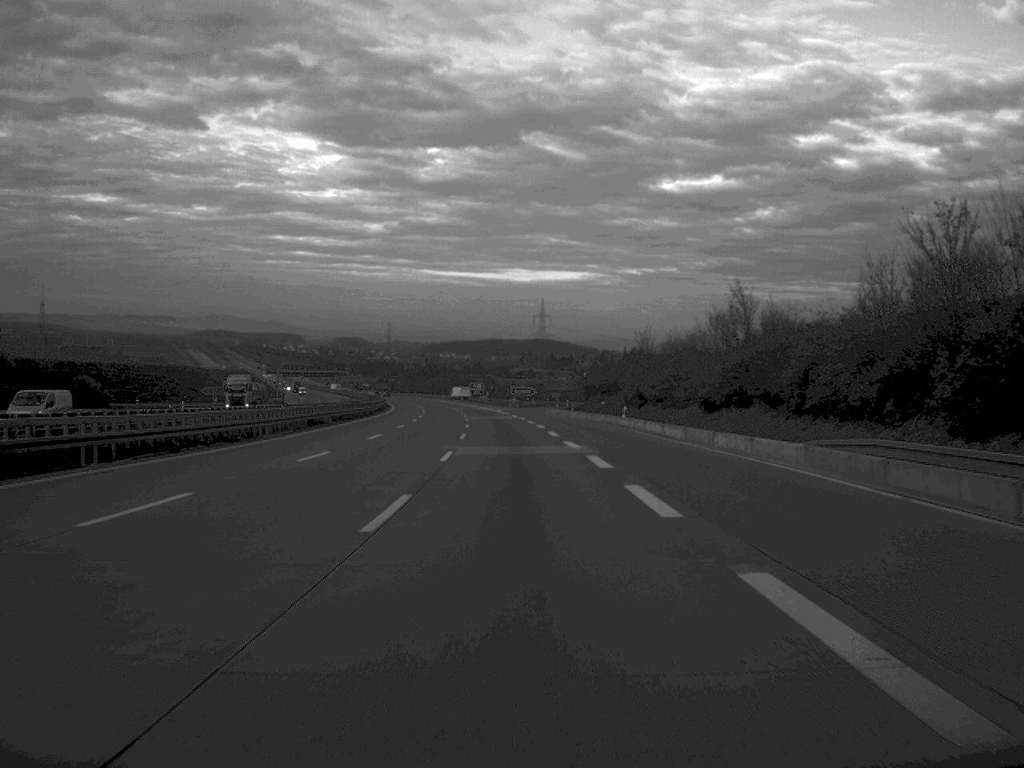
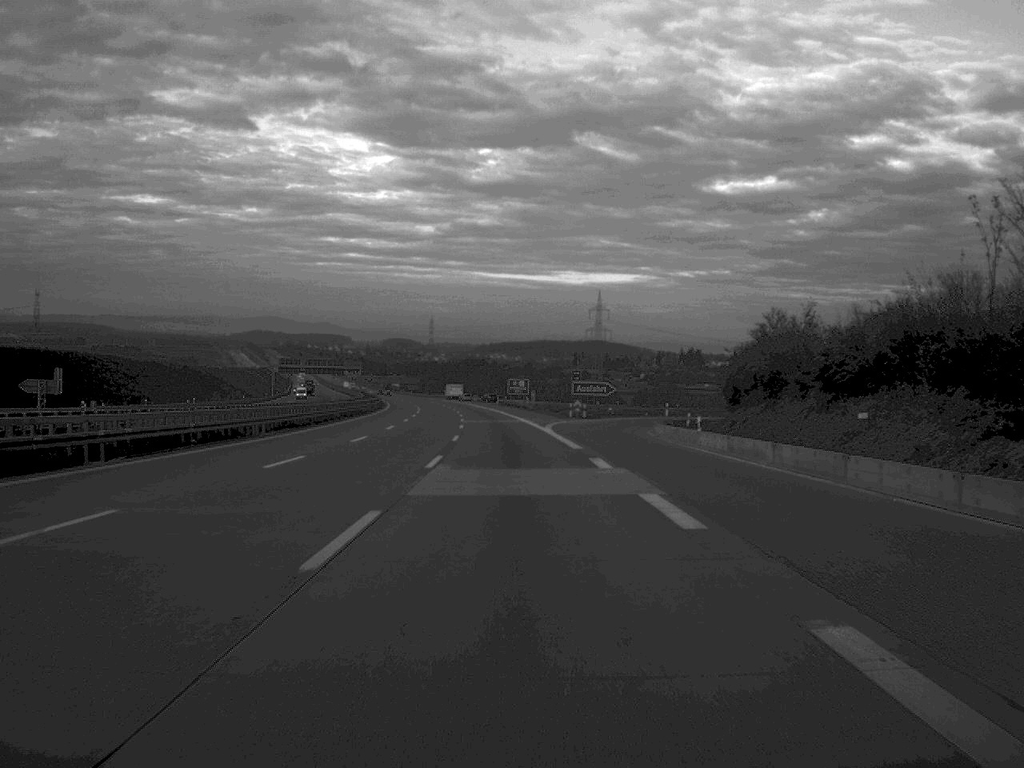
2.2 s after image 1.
(-1.5, +74.6) m; -2°
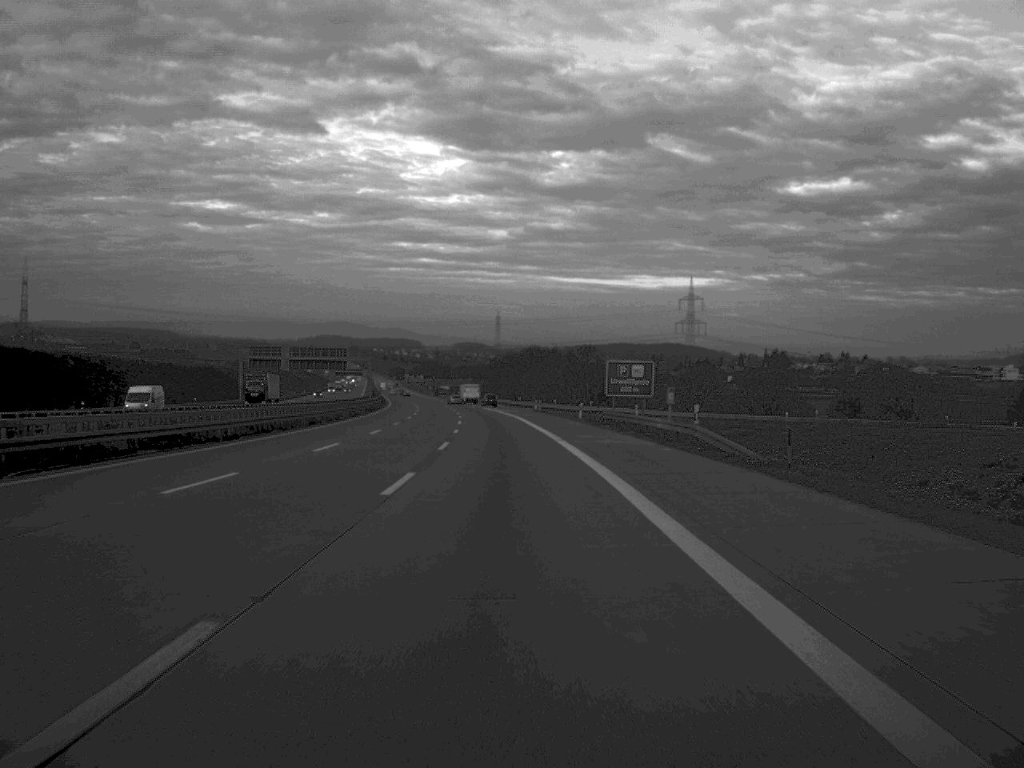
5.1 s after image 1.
(-2.7, +97.6) m; -3°
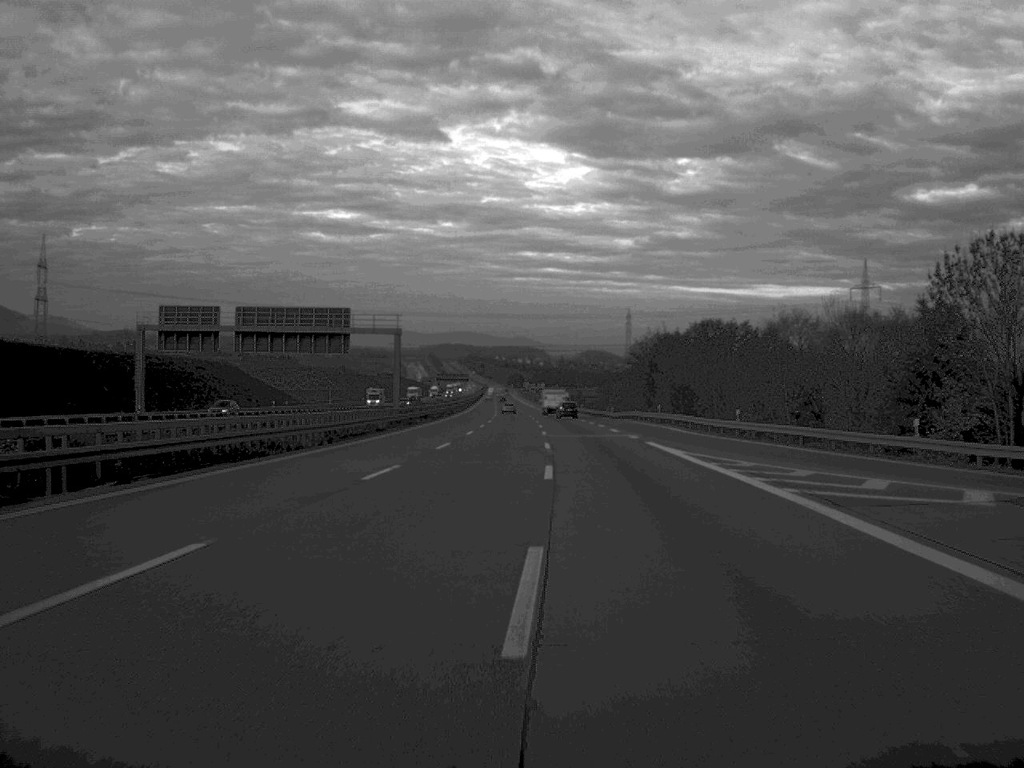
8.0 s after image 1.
(-5.0, +101.7) m; -6°
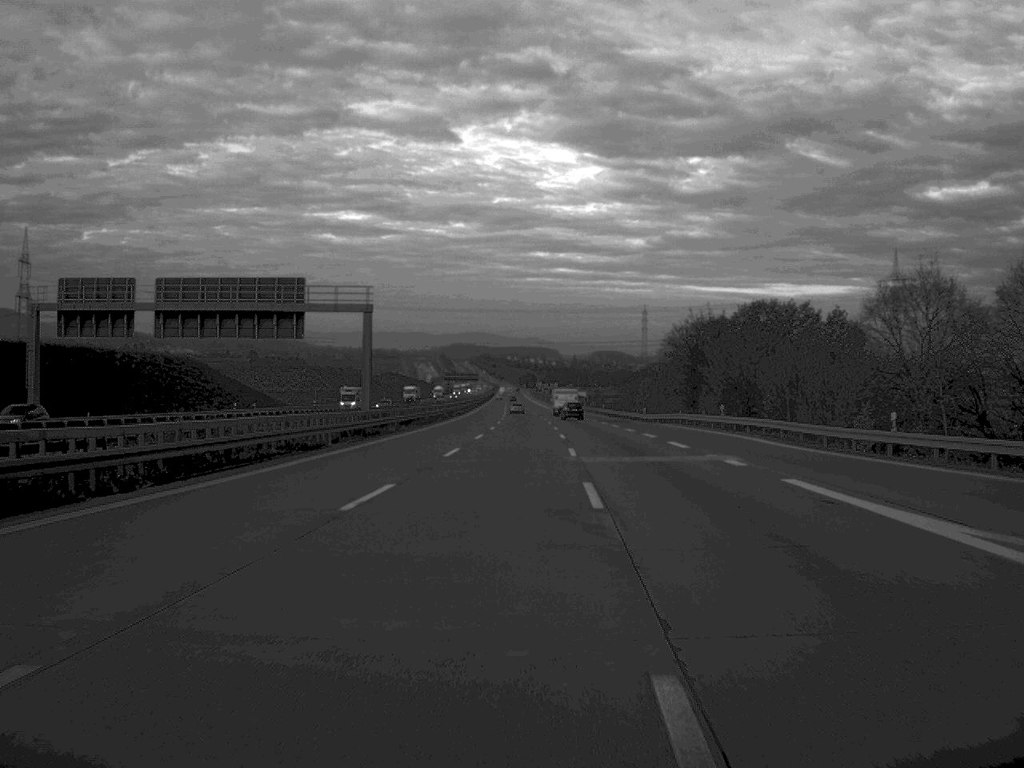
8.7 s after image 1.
(-0.1, +25.1) m; -1°
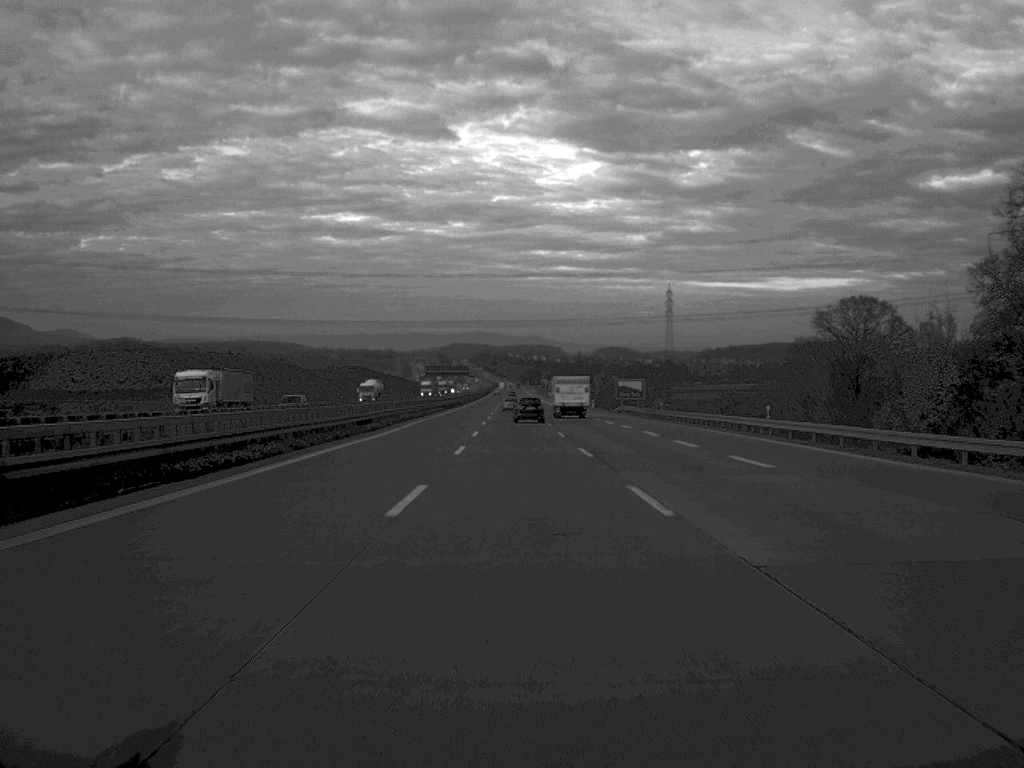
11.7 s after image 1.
(-0.3, +108.9) m; 0°
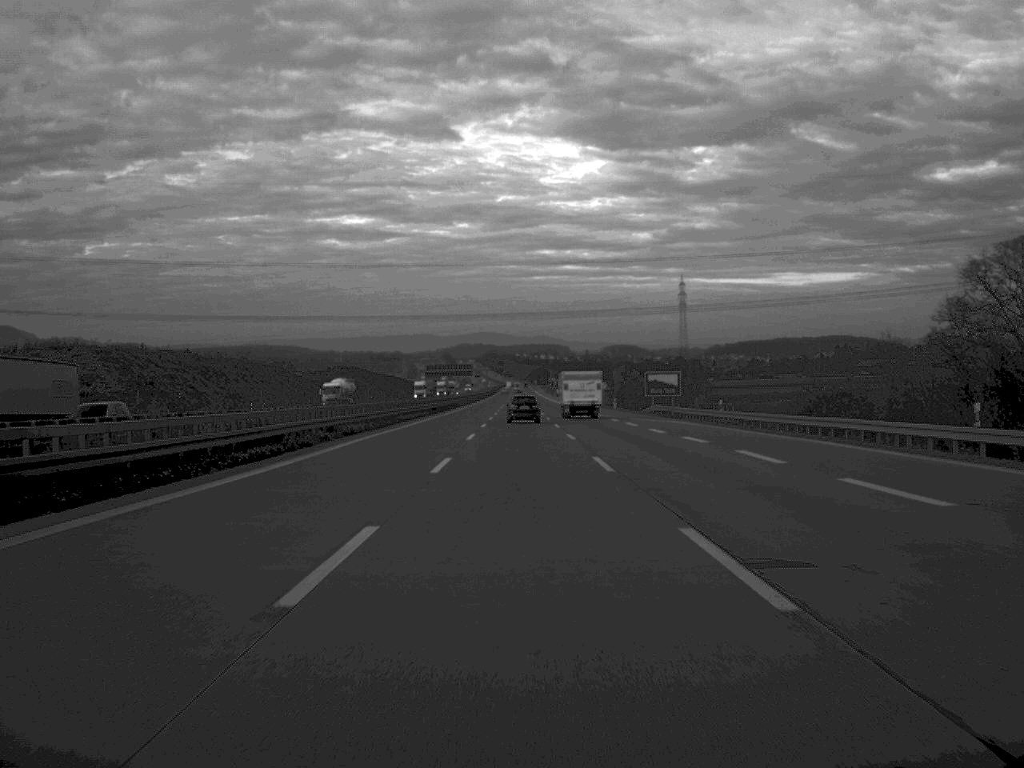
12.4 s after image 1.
(-0.1, +25.8) m; 0°
